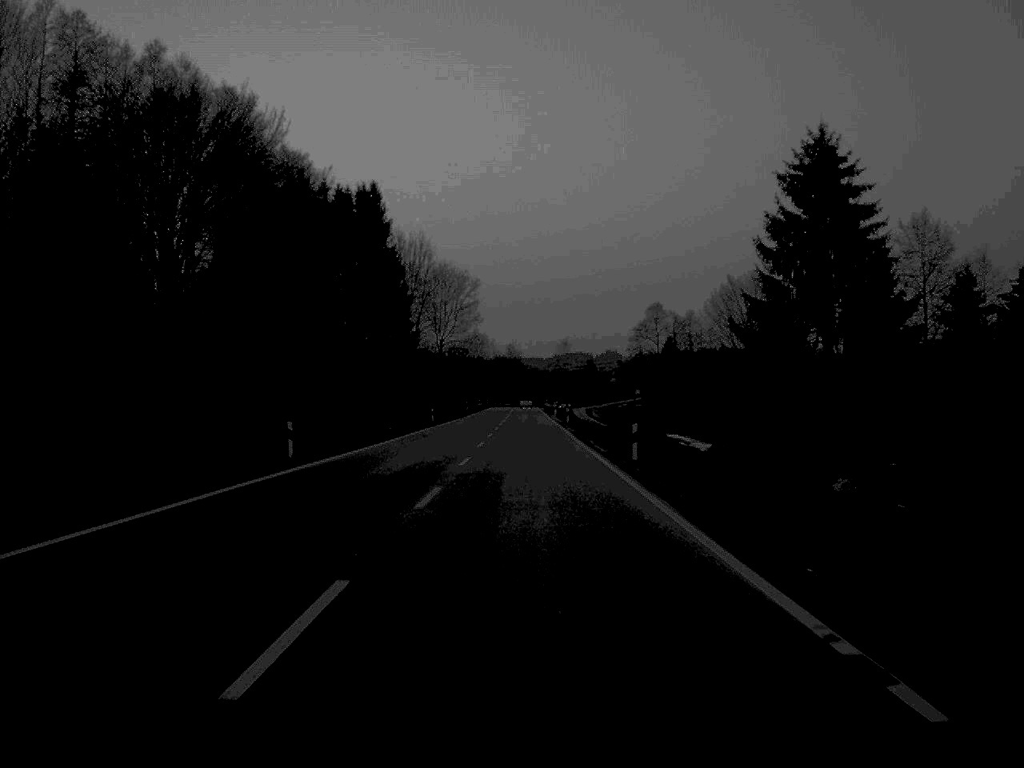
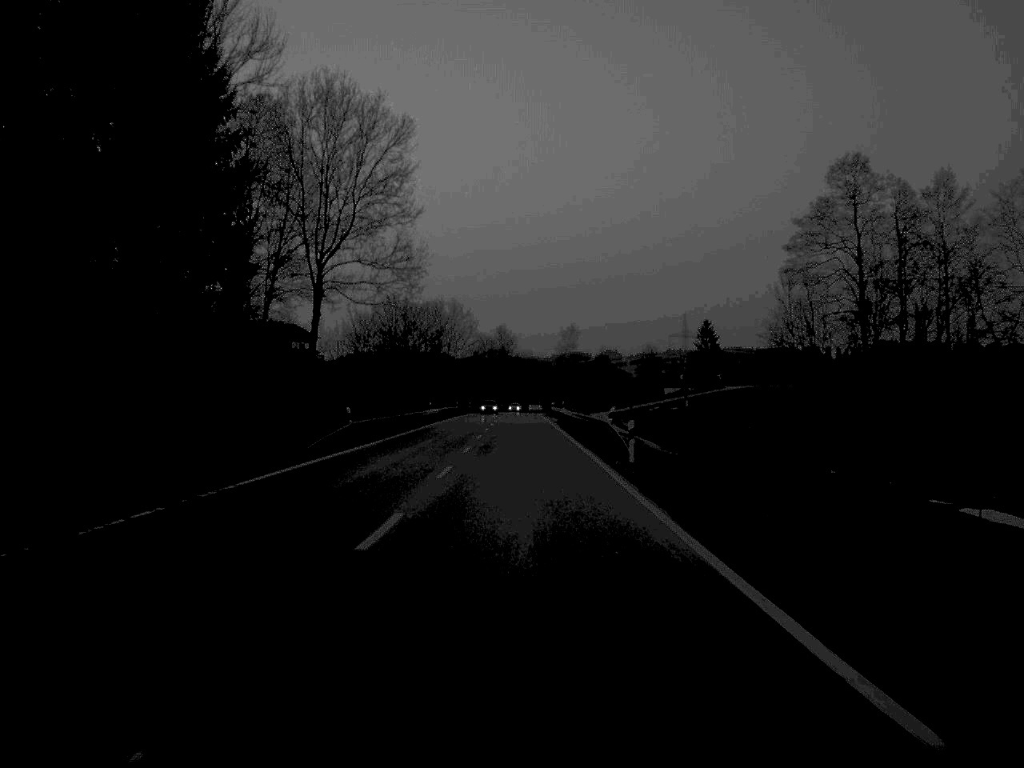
(+0.2, +88.9) m; 0°
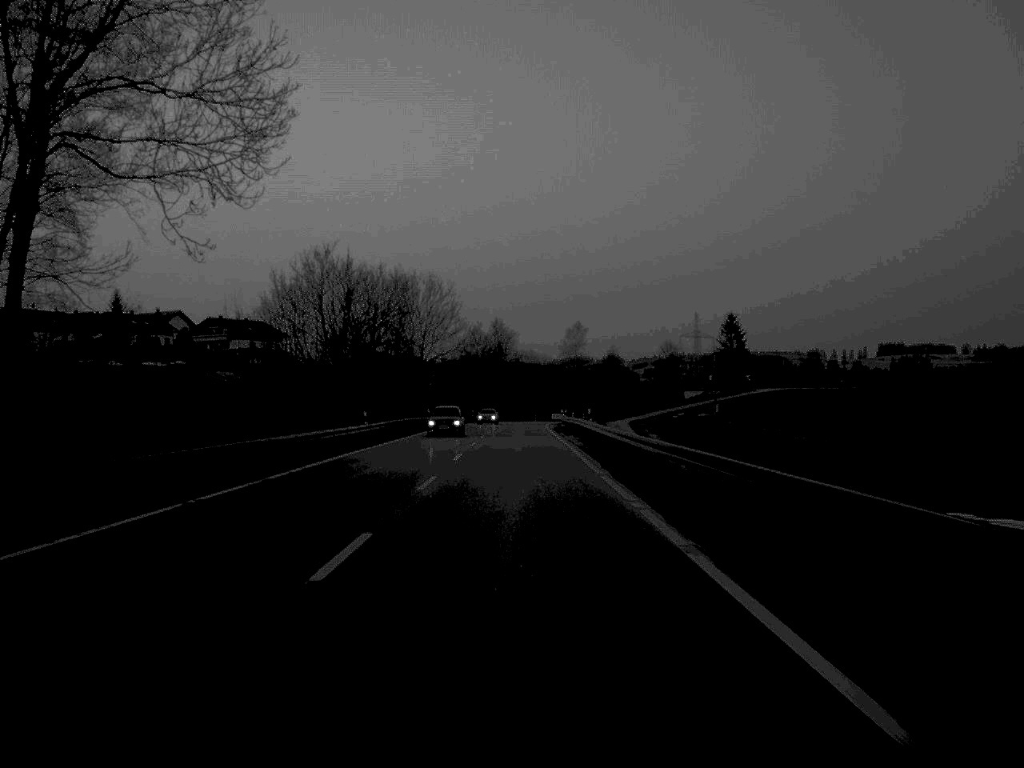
(0.0, +38.1) m; 0°
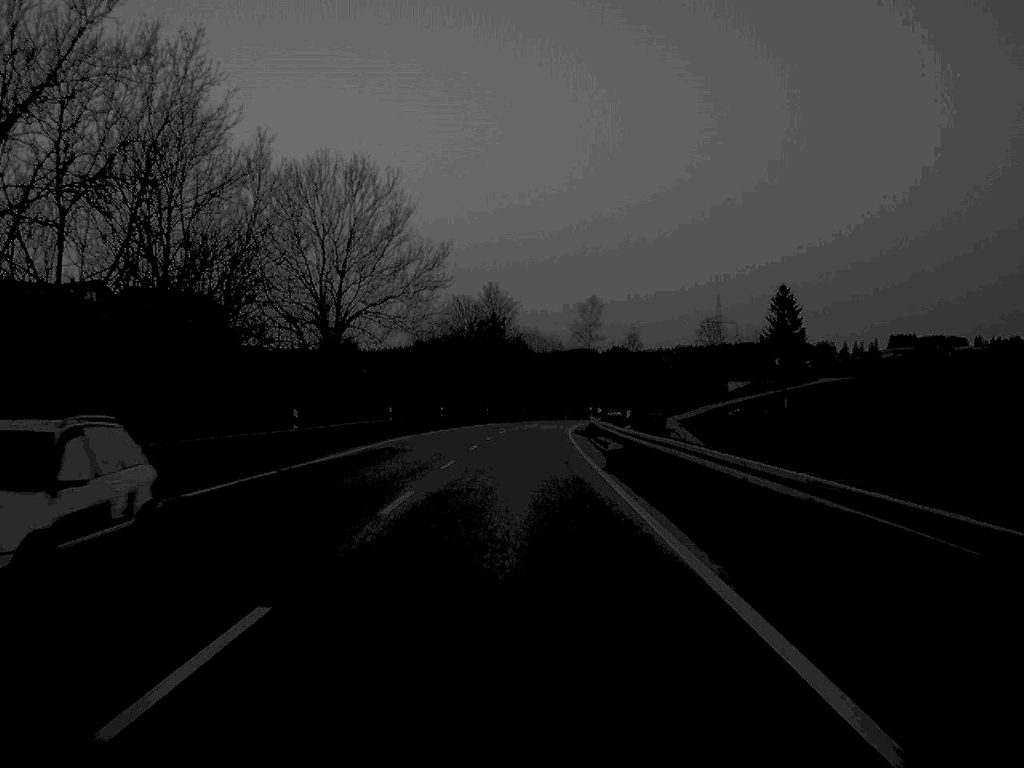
(-0.1, +53.6) m; 0°
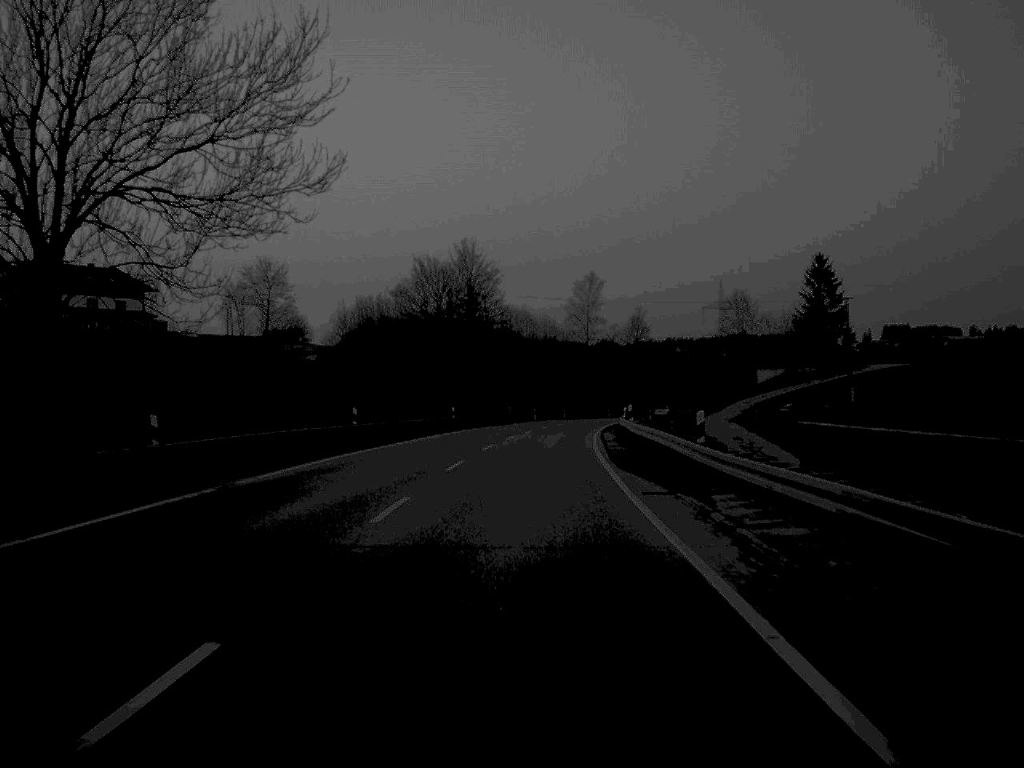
(+0.2, +37.2) m; +1°
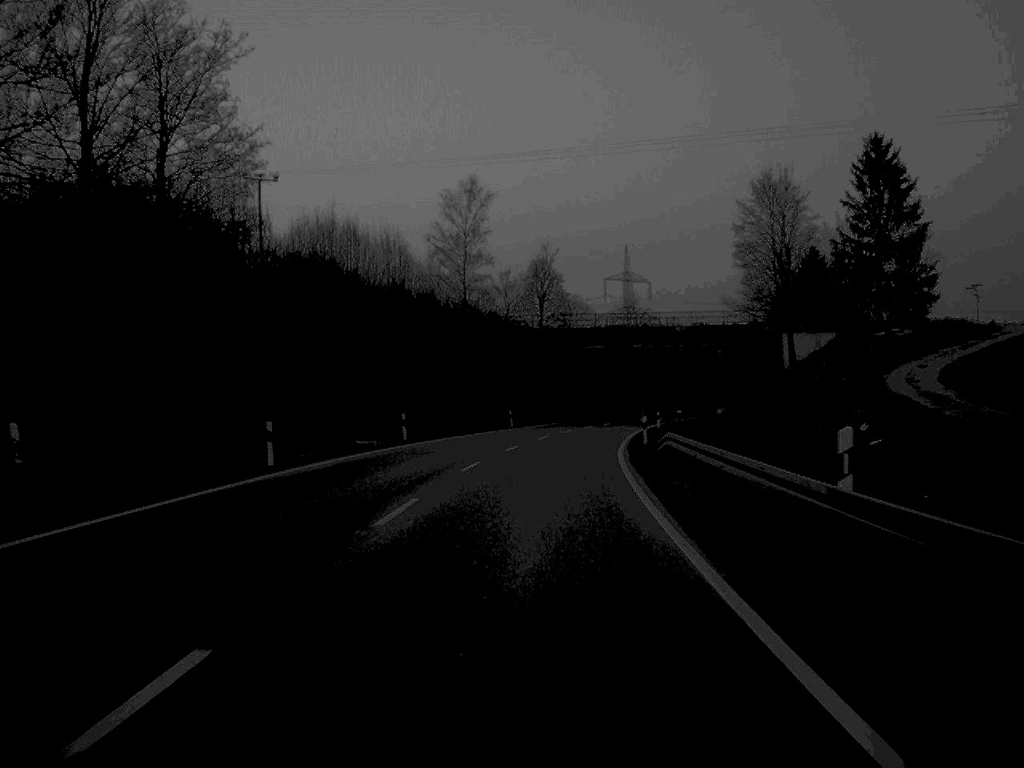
(+3.8, +83.5) m; +6°
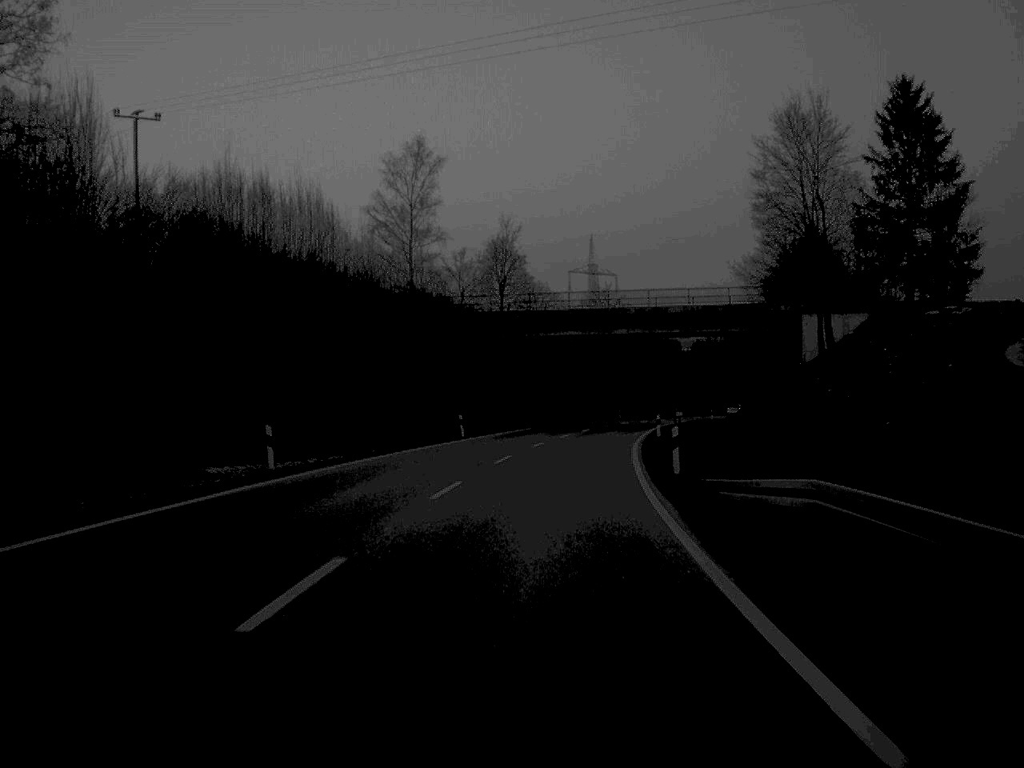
(+0.3, +19.0) m; +2°
